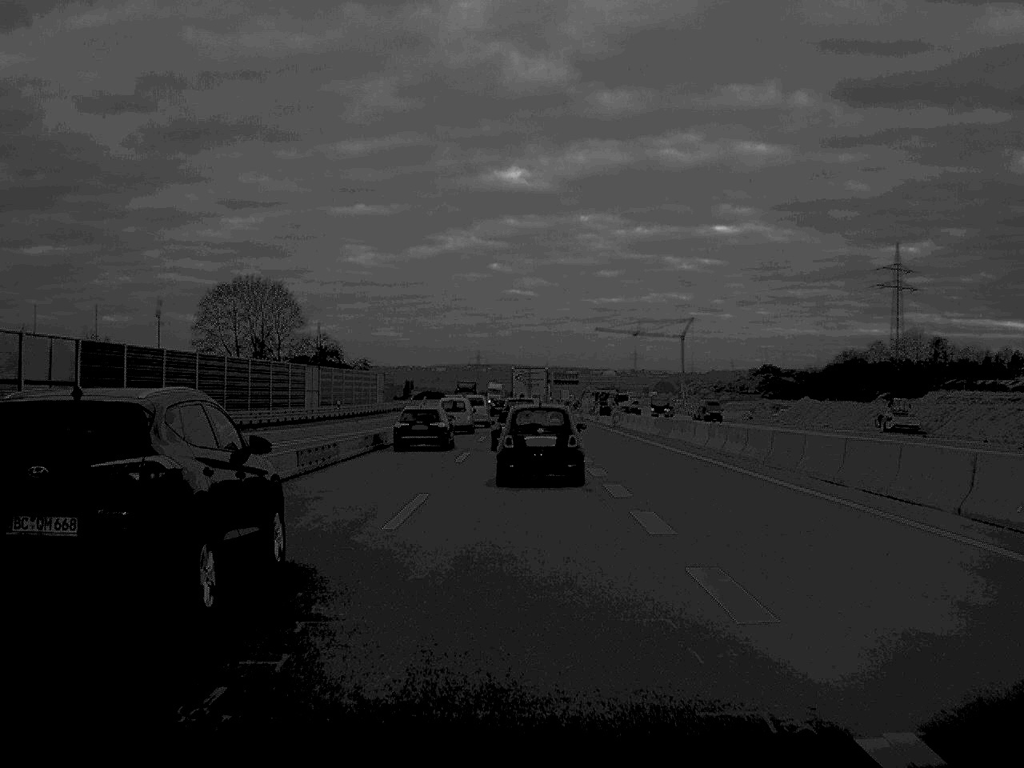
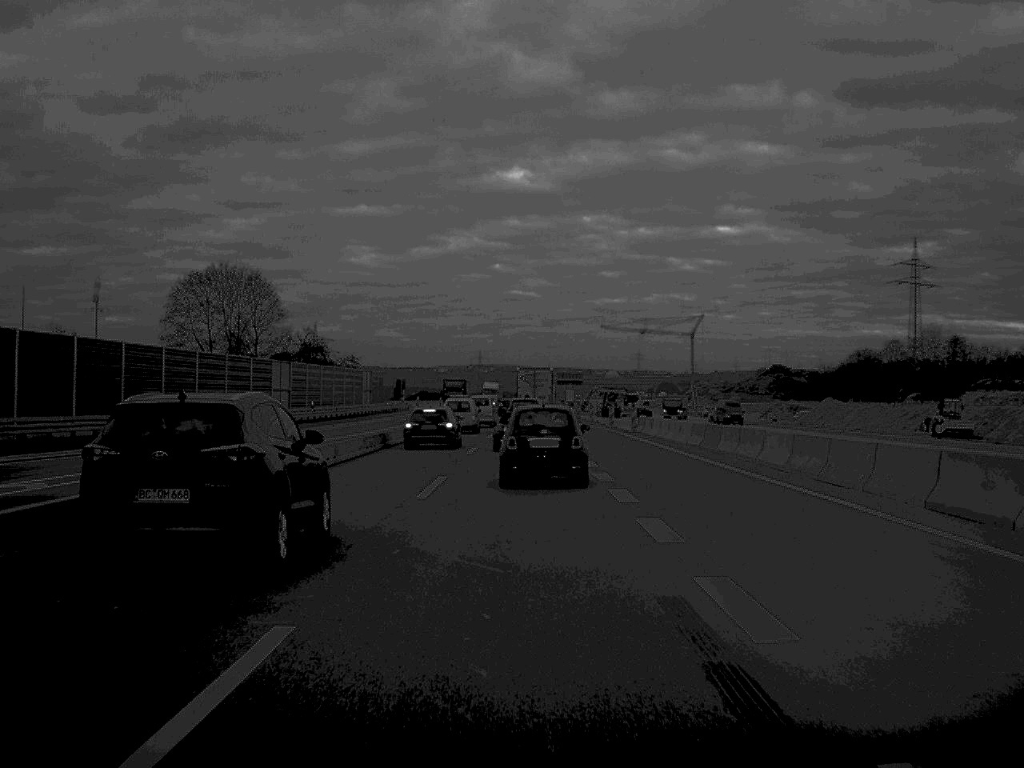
(0.0, +12.5) m; 0°
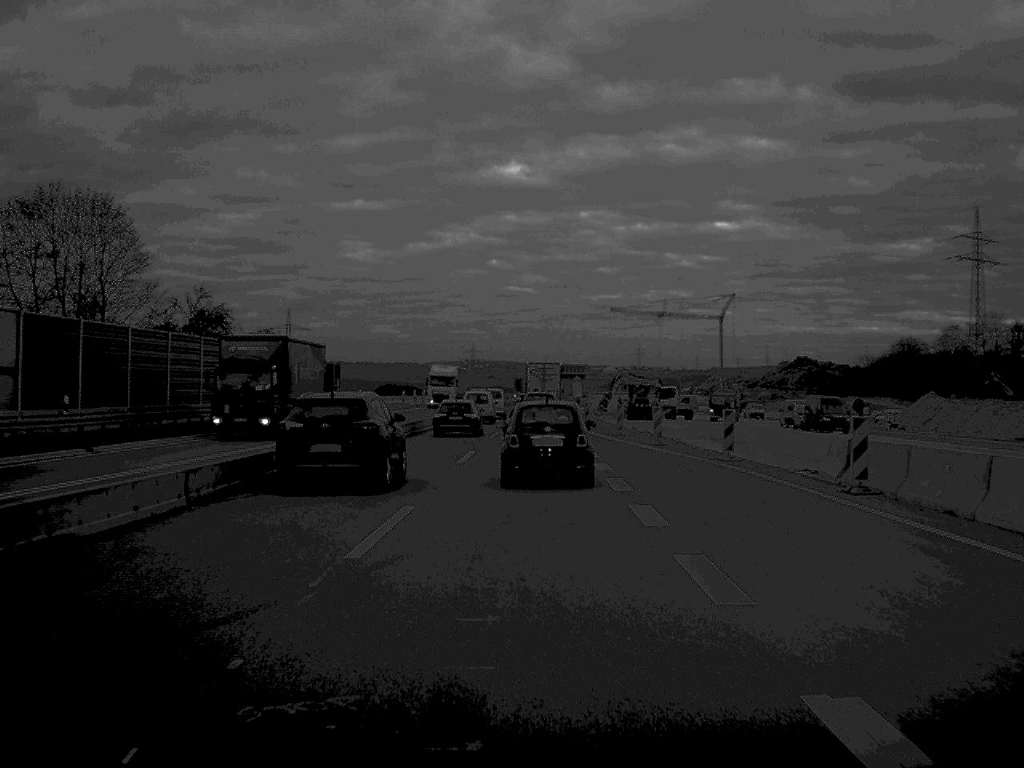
(0.0, +44.4) m; 0°
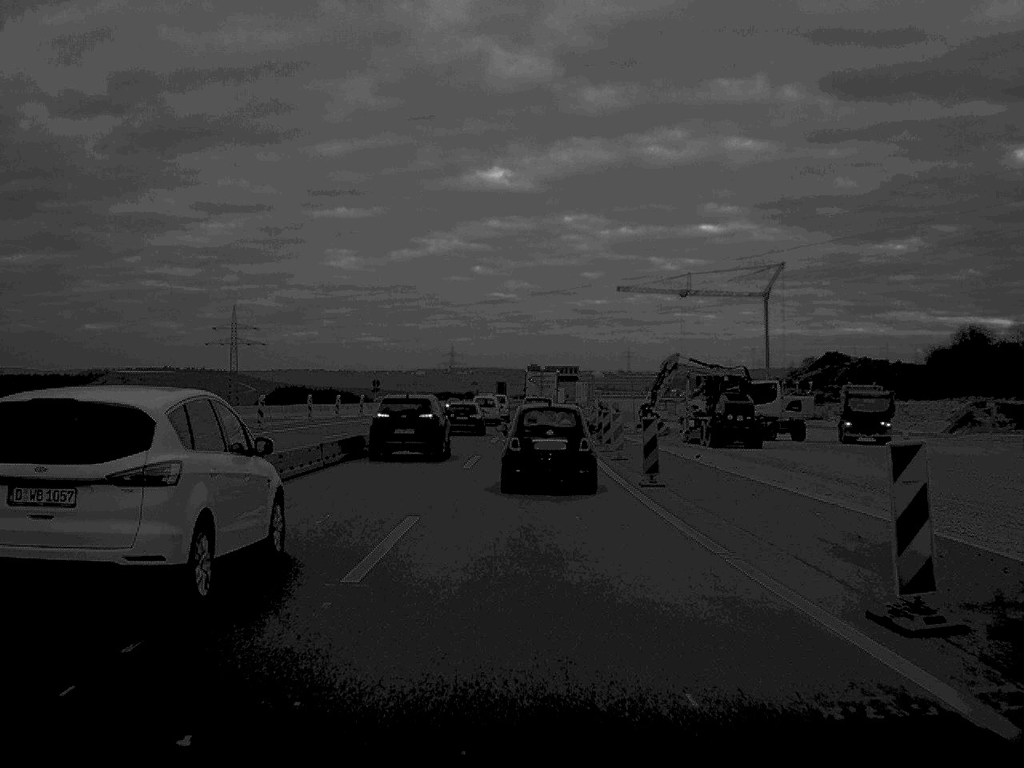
(+0.4, +56.0) m; +1°
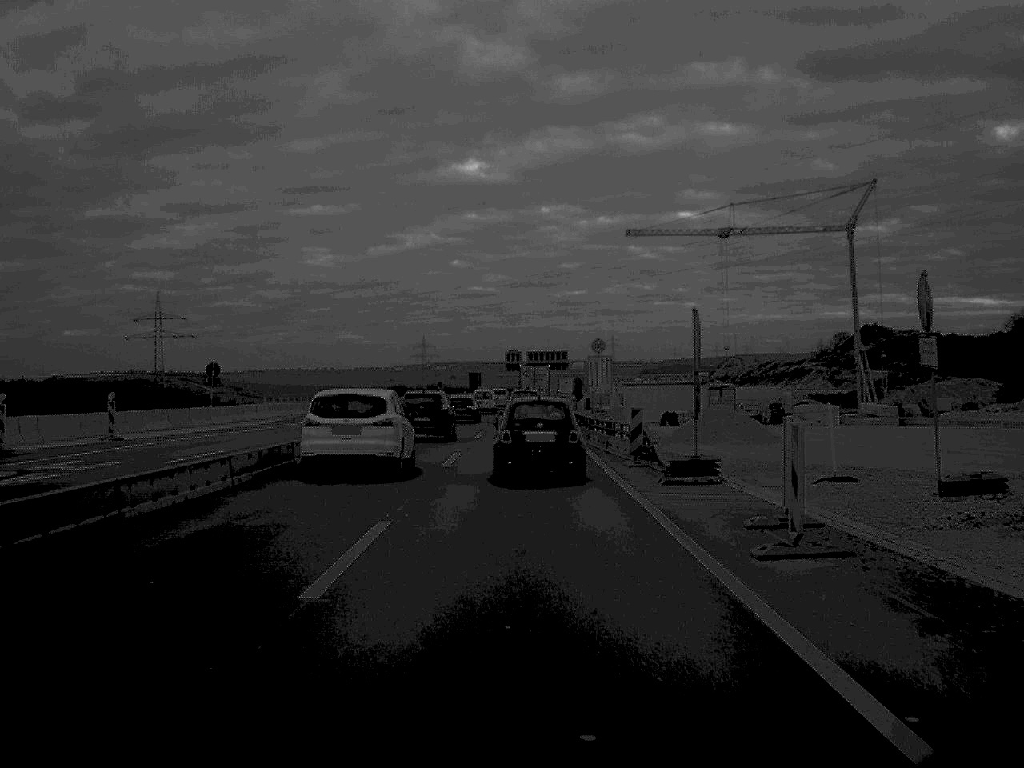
(+0.4, +55.2) m; +1°
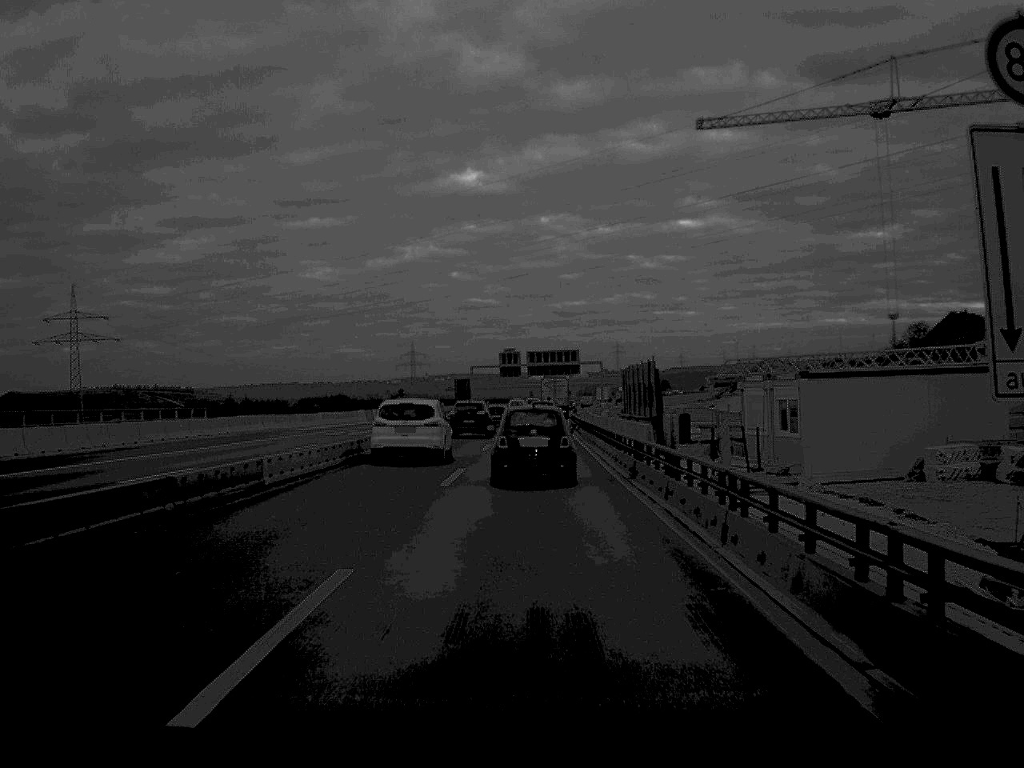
(-0.1, +57.6) m; 0°
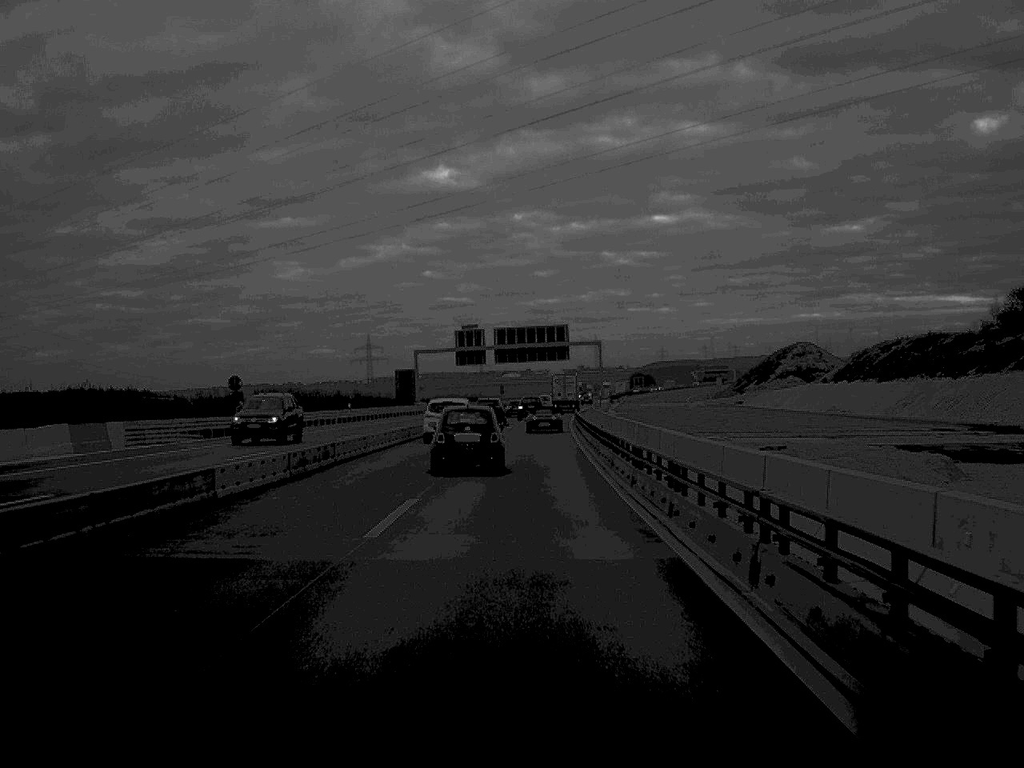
(+0.6, +62.6) m; +1°
